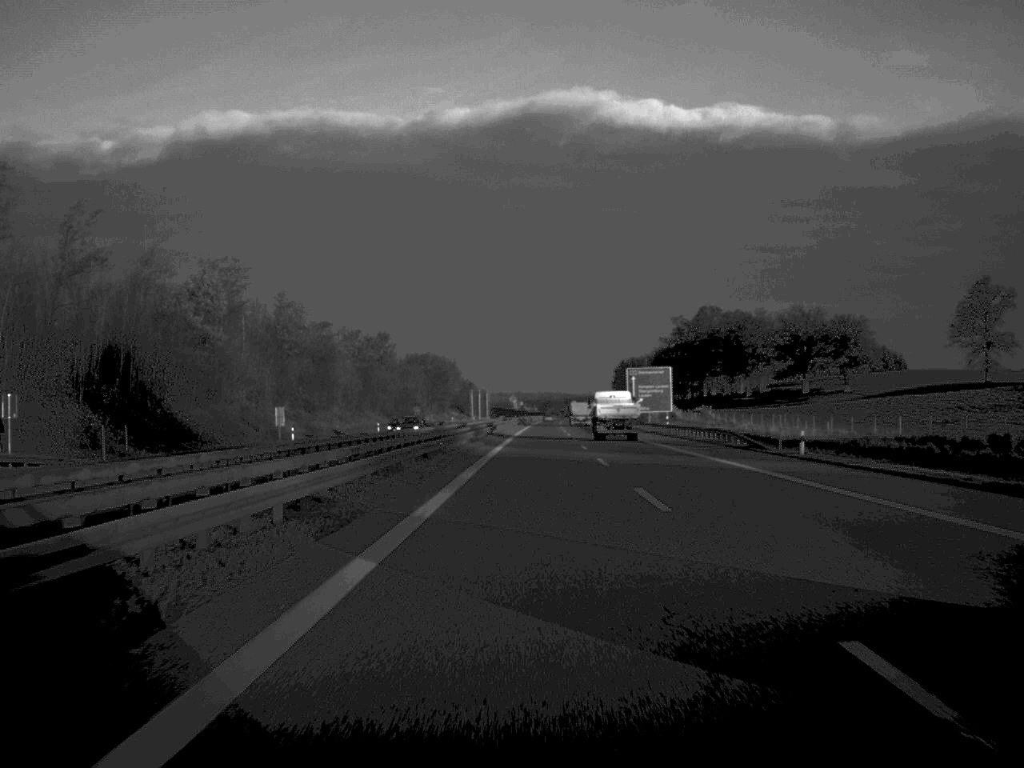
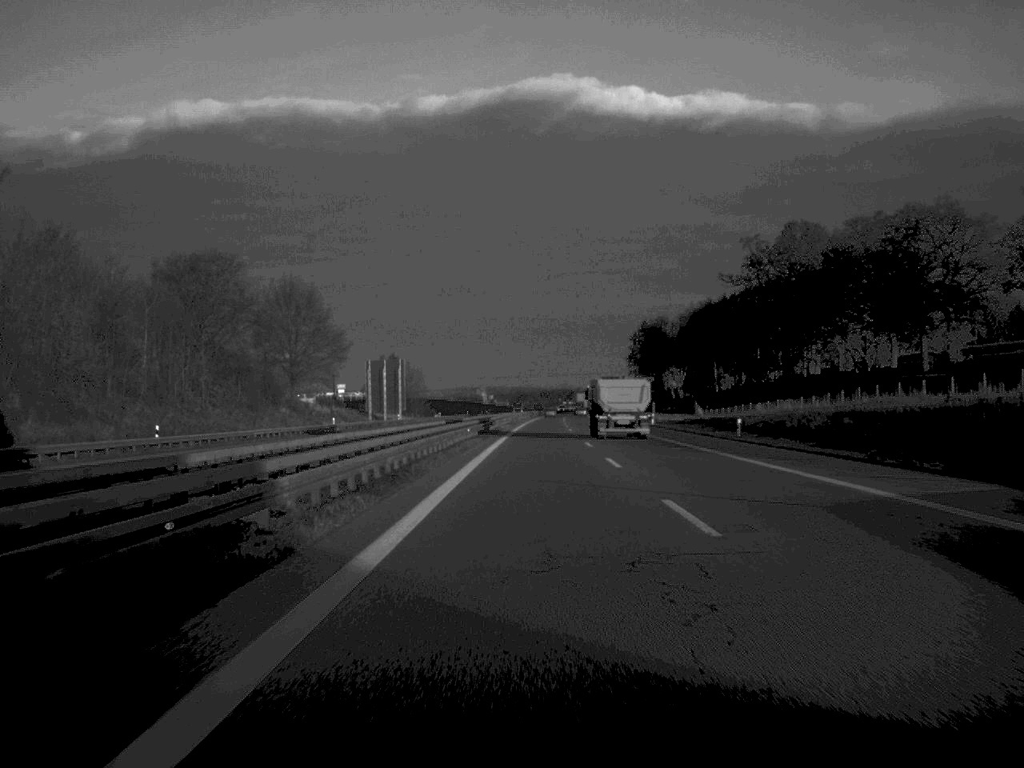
(+2.4, +185.1) m; +1°
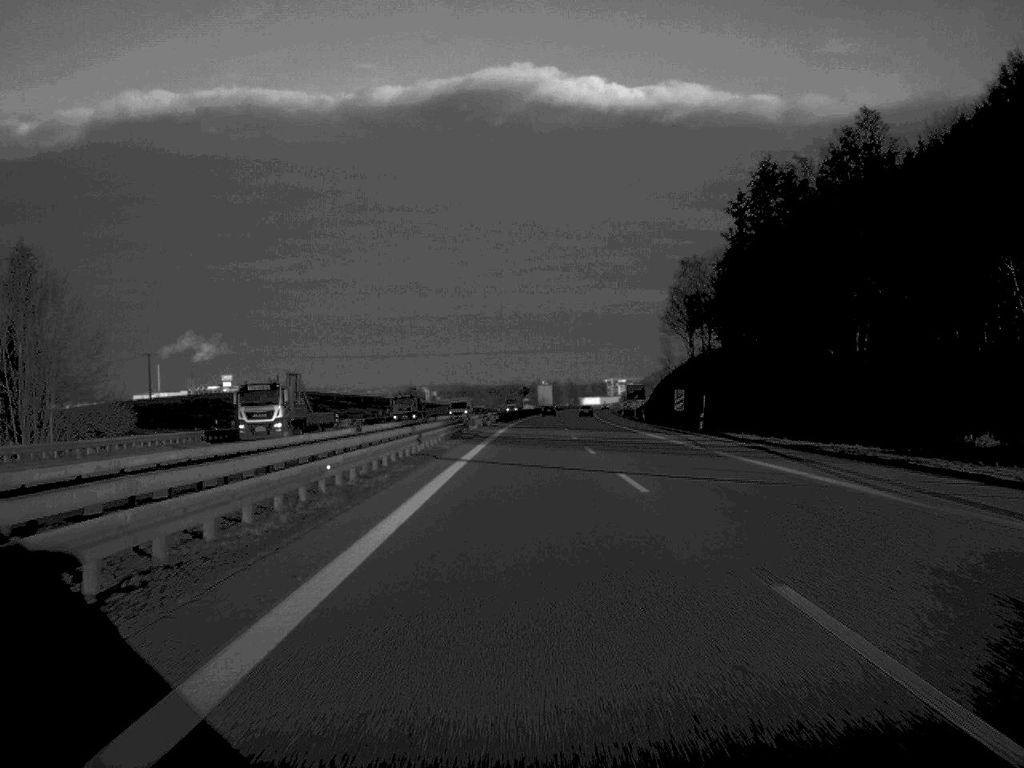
(+3.6, +189.0) m; +2°
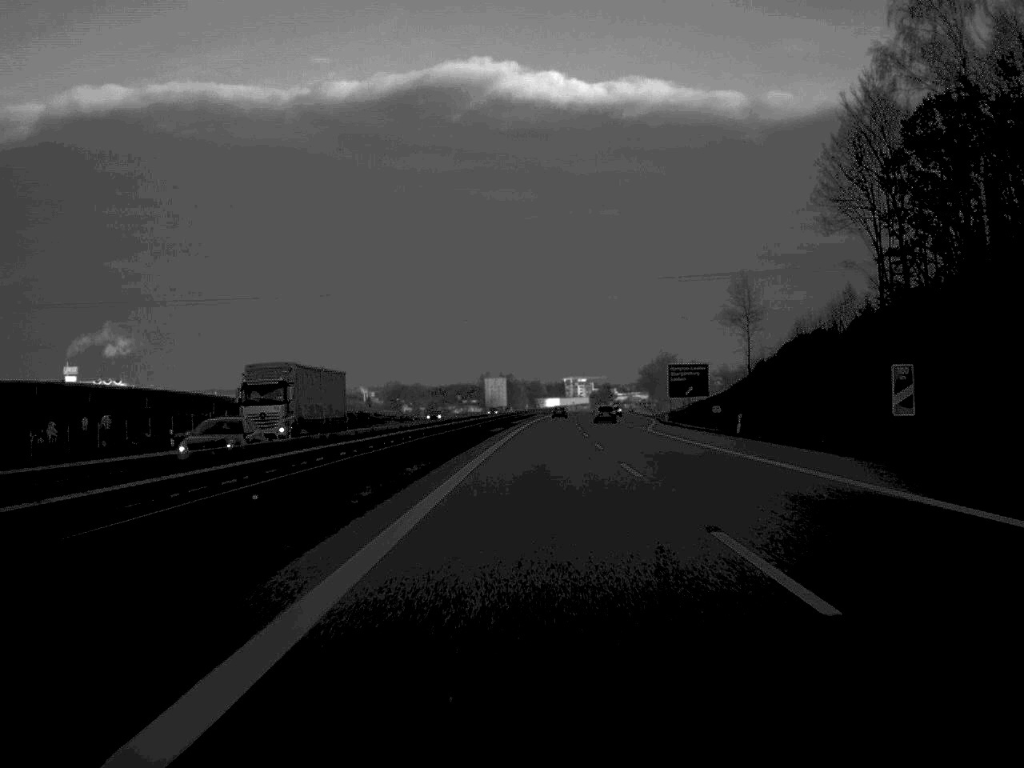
(+2.6, +157.1) m; +2°
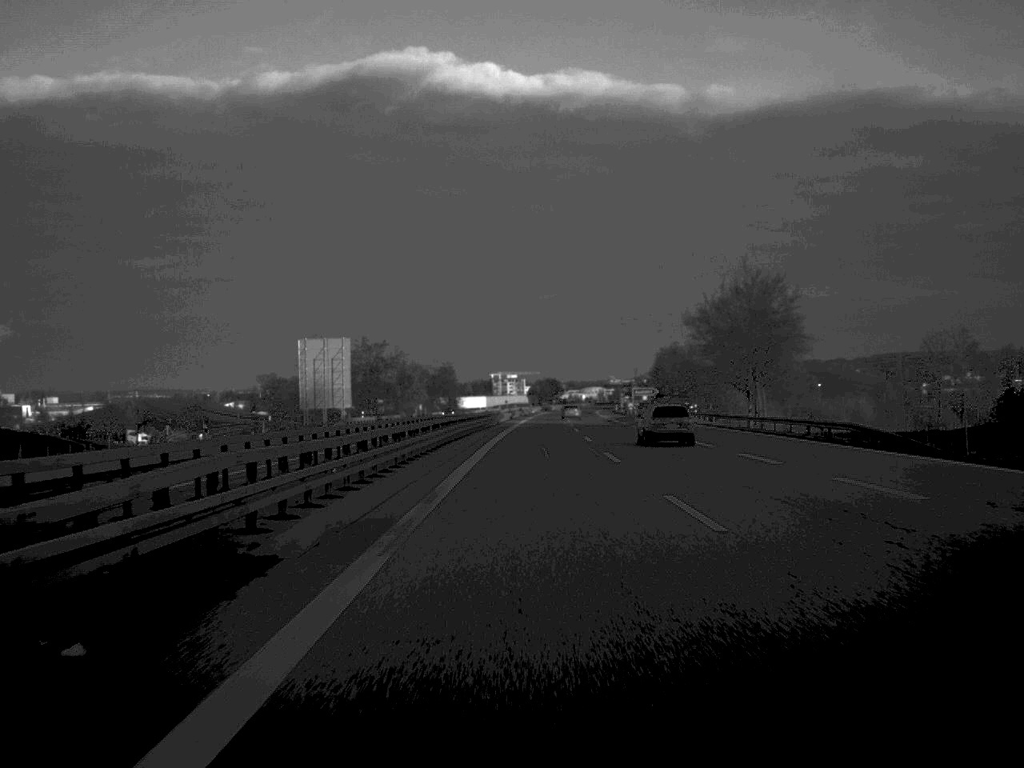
(+5.4, +191.4) m; +3°
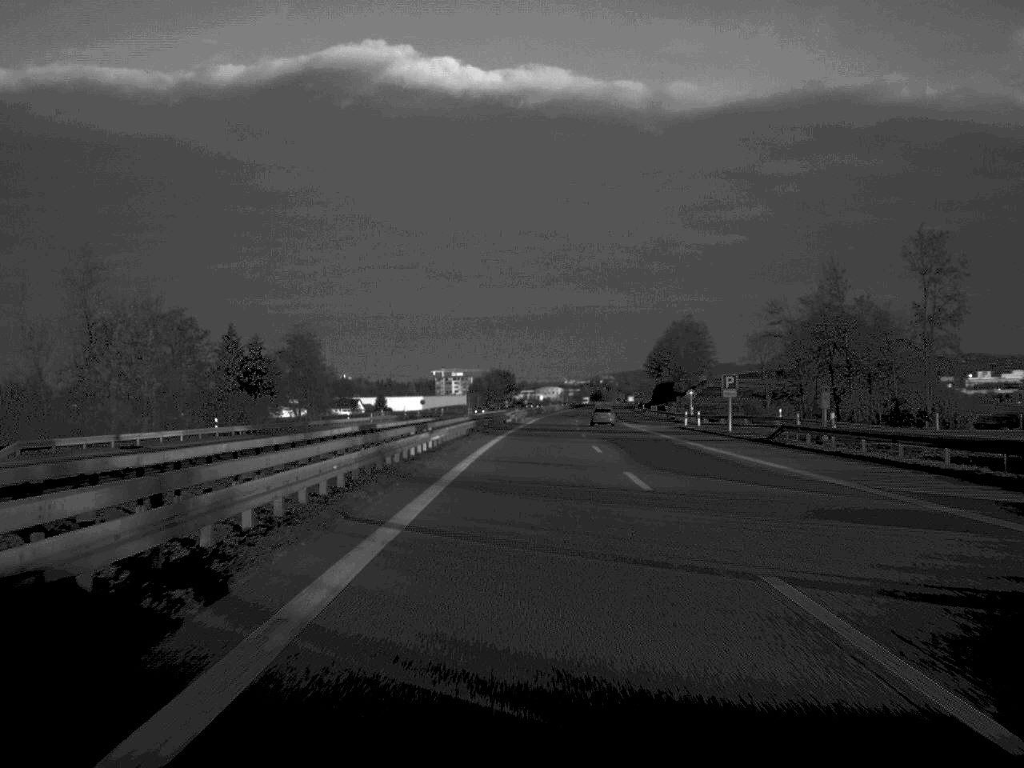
(+2.8, +153.7) m; +2°
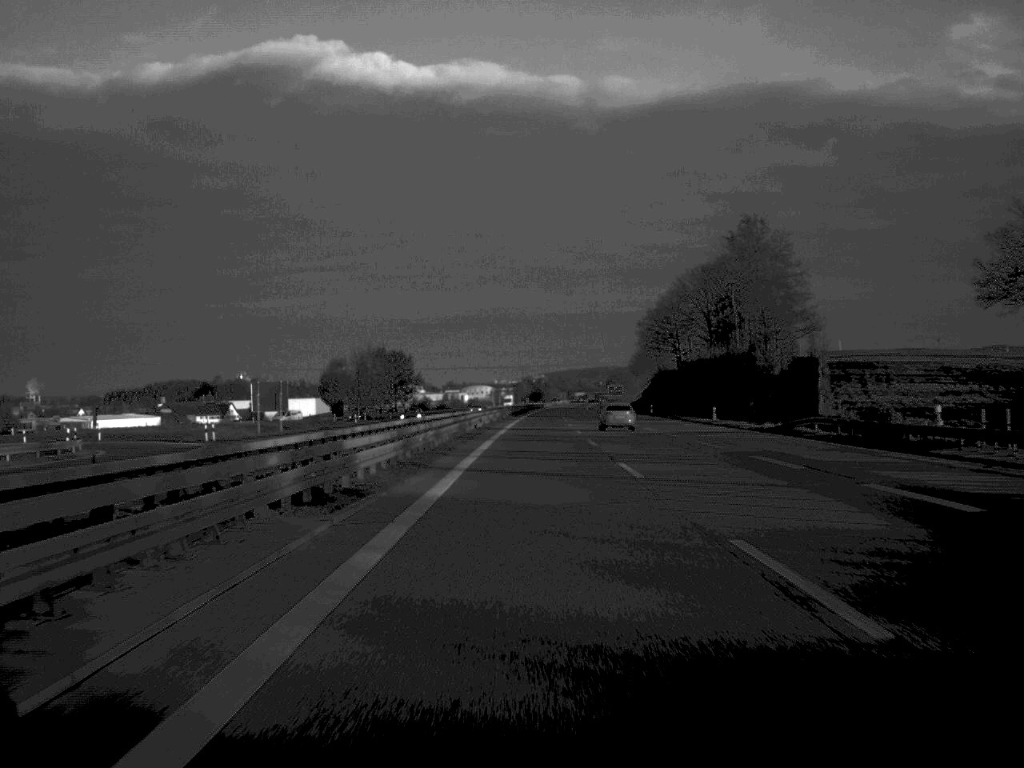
(+4.3, +157.5) m; +3°
